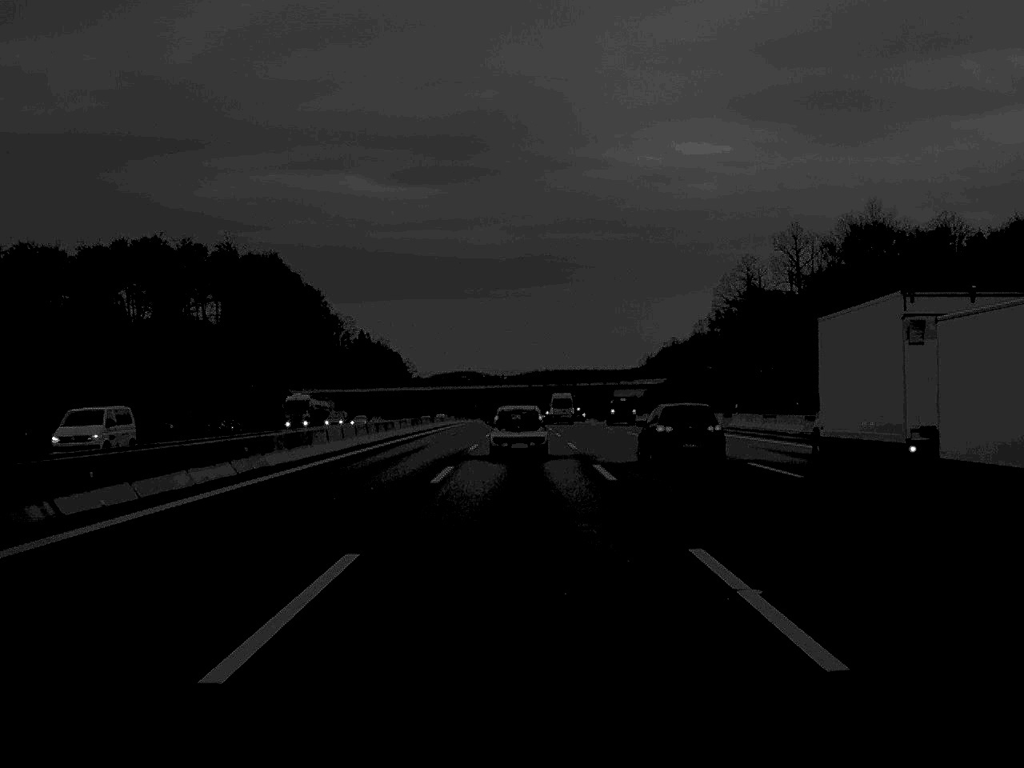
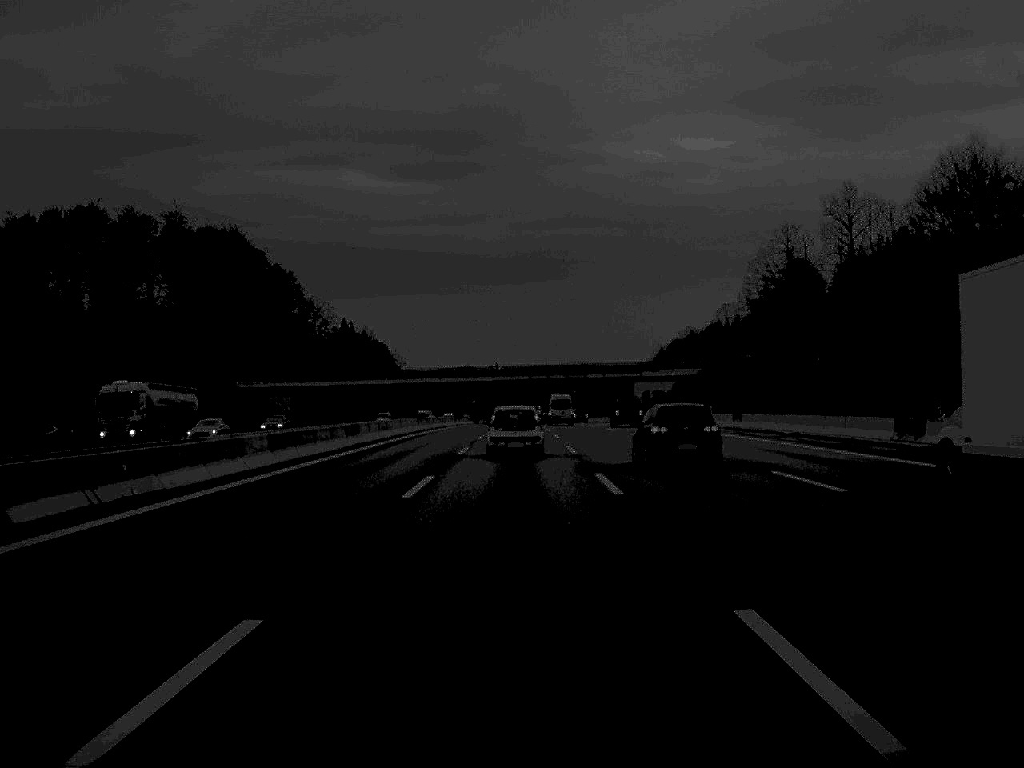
(0.0, +39.7) m; 0°
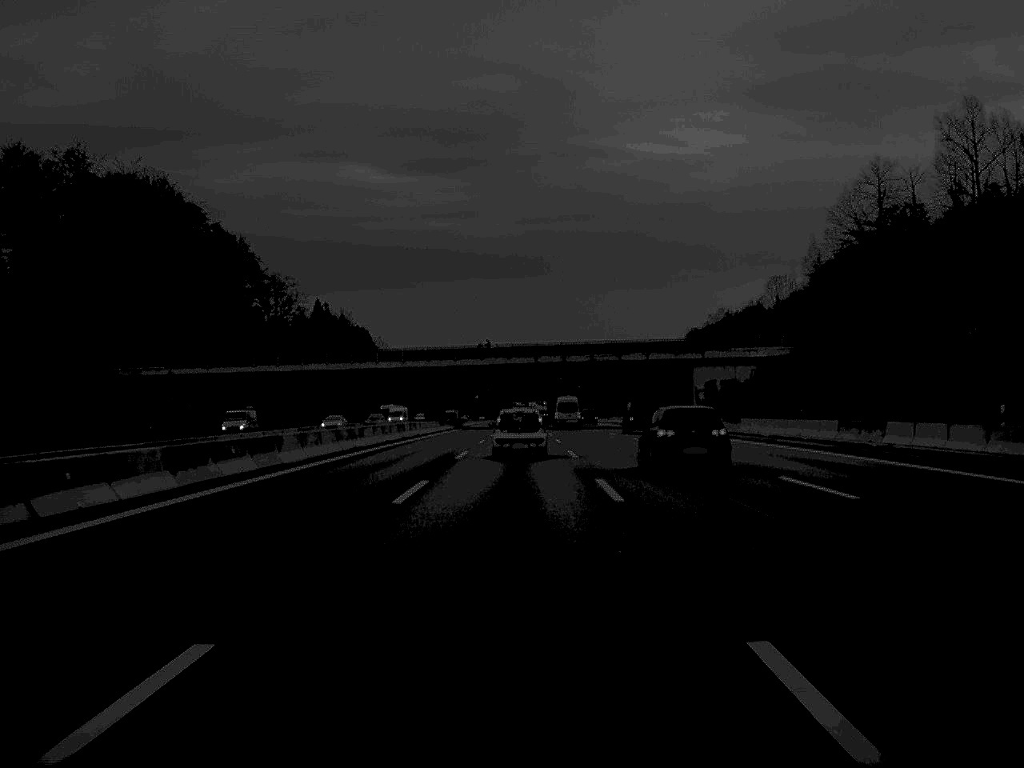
(-0.1, +54.7) m; 0°
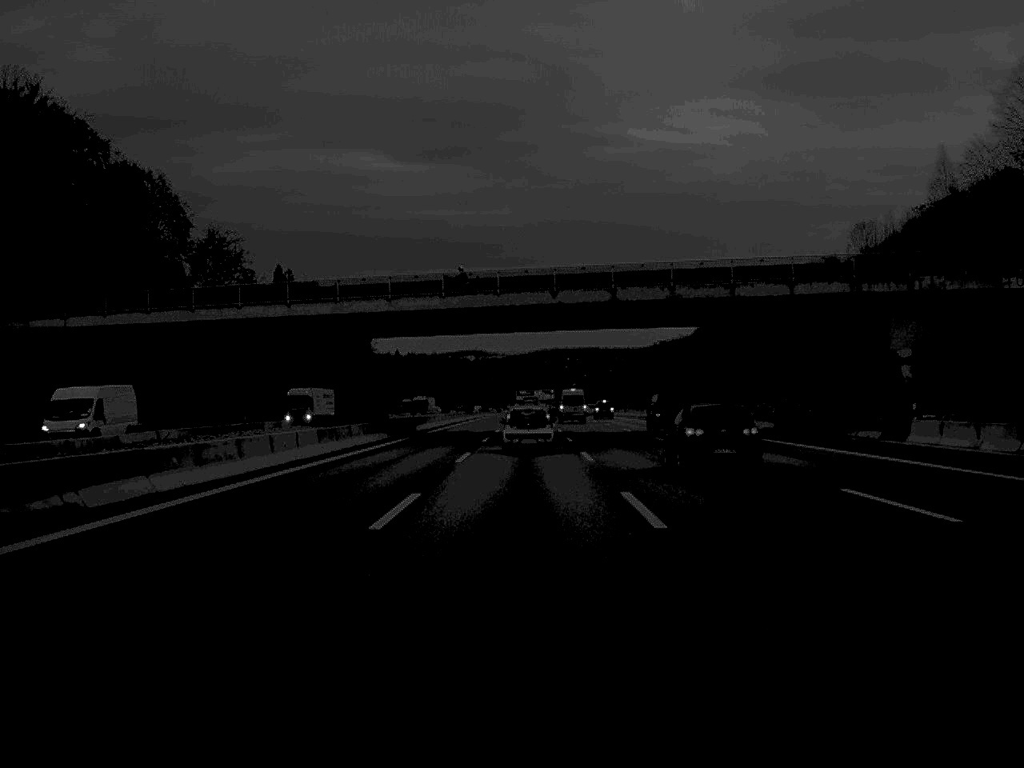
(-0.2, +58.0) m; 0°
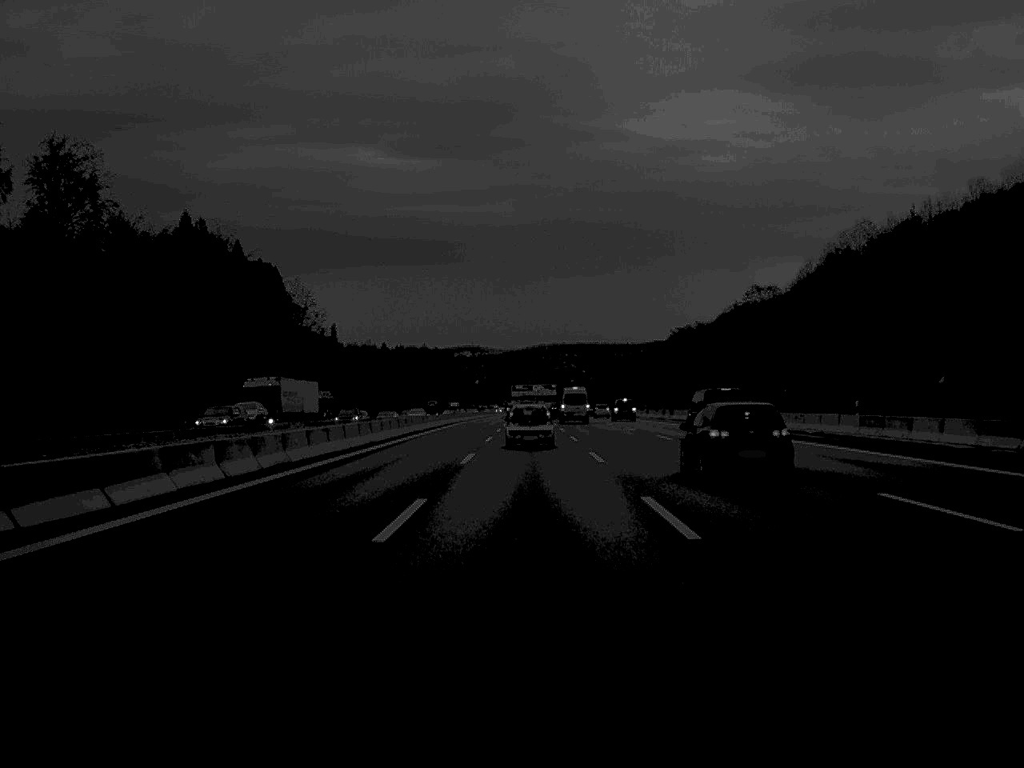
(0.0, +73.1) m; 0°
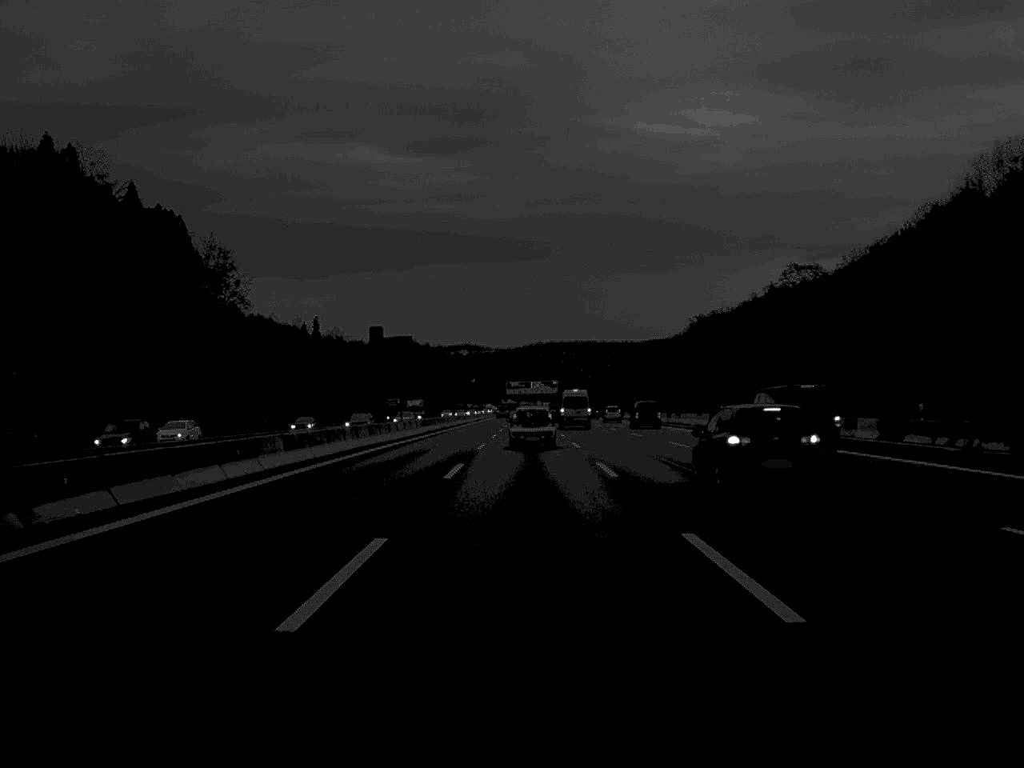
(+0.1, +59.1) m; 0°
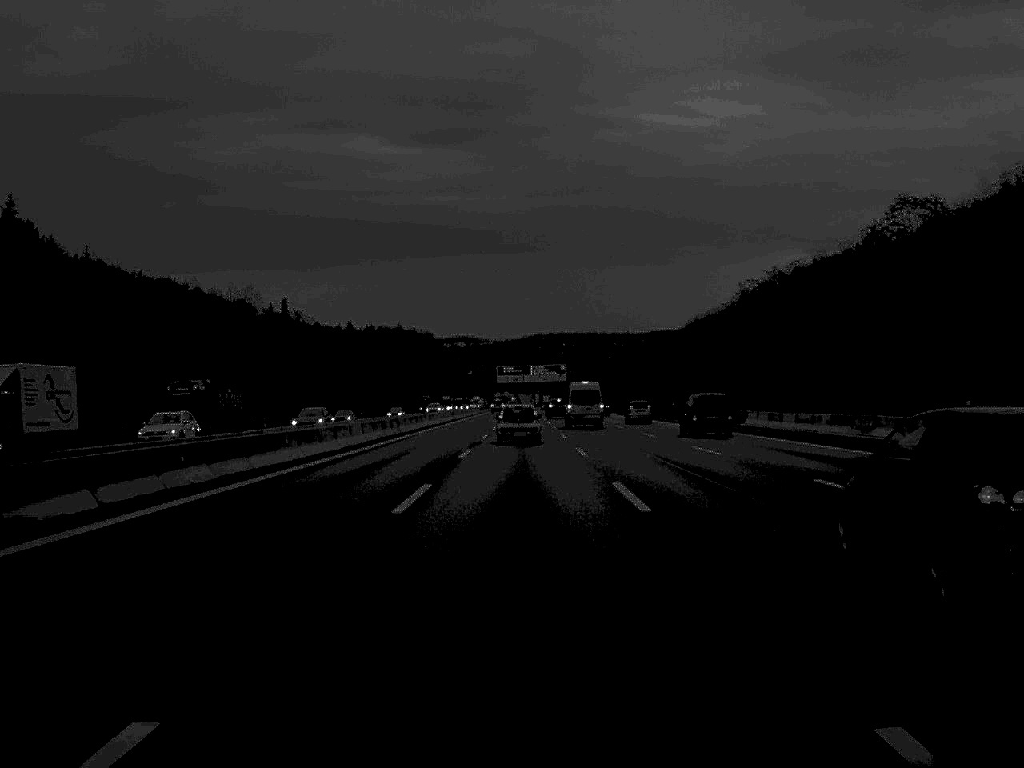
(+0.2, +98.1) m; 0°
